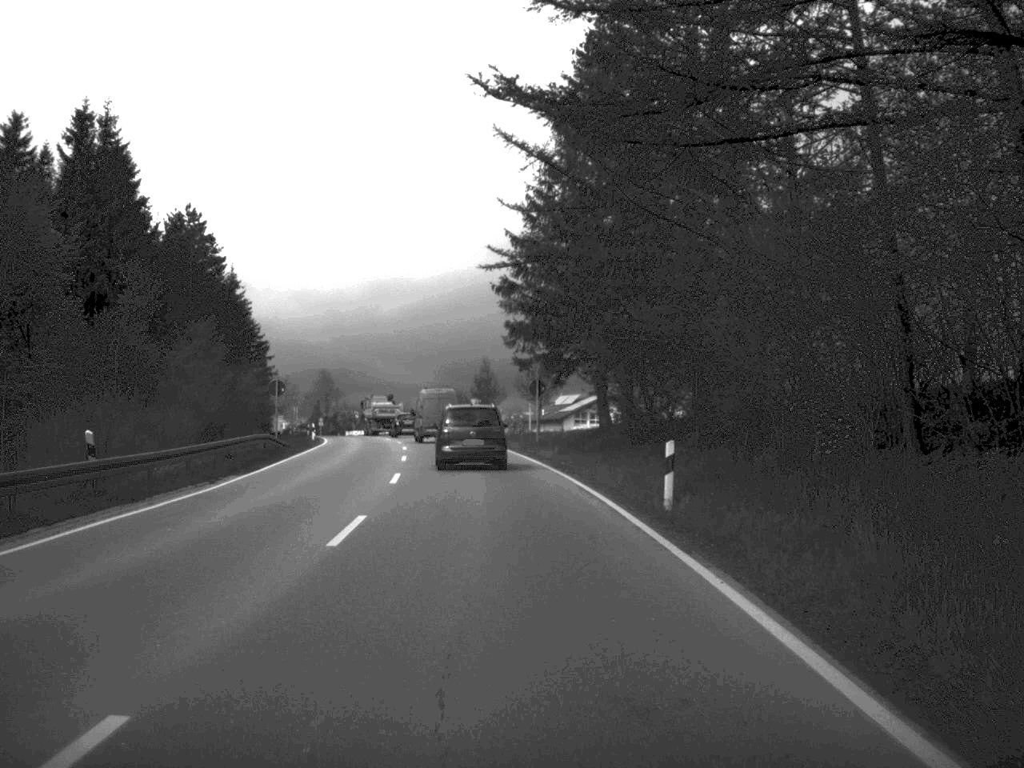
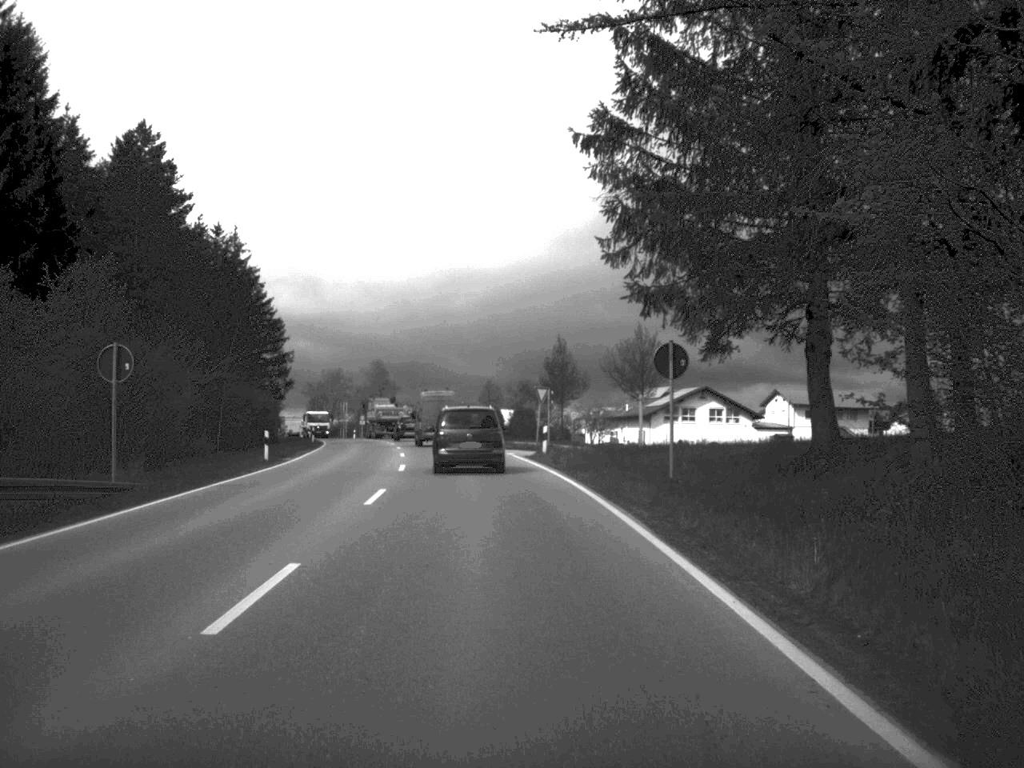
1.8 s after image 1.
(-0.9, +29.2) m; -3°
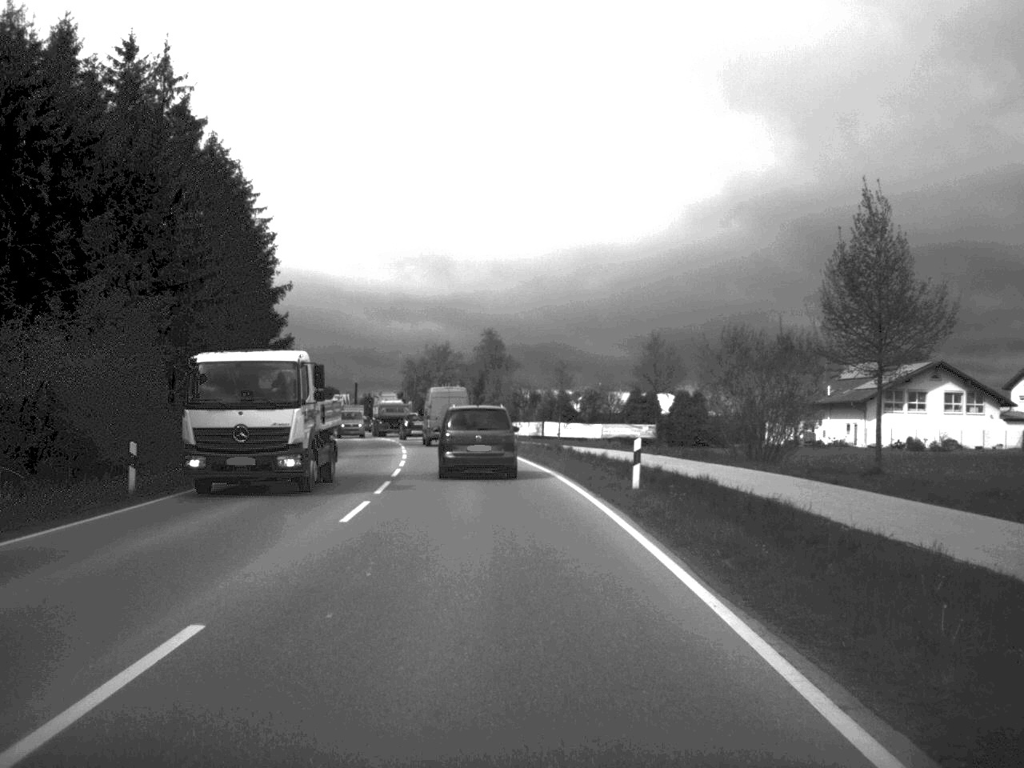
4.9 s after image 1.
(-2.7, +51.1) m; -6°
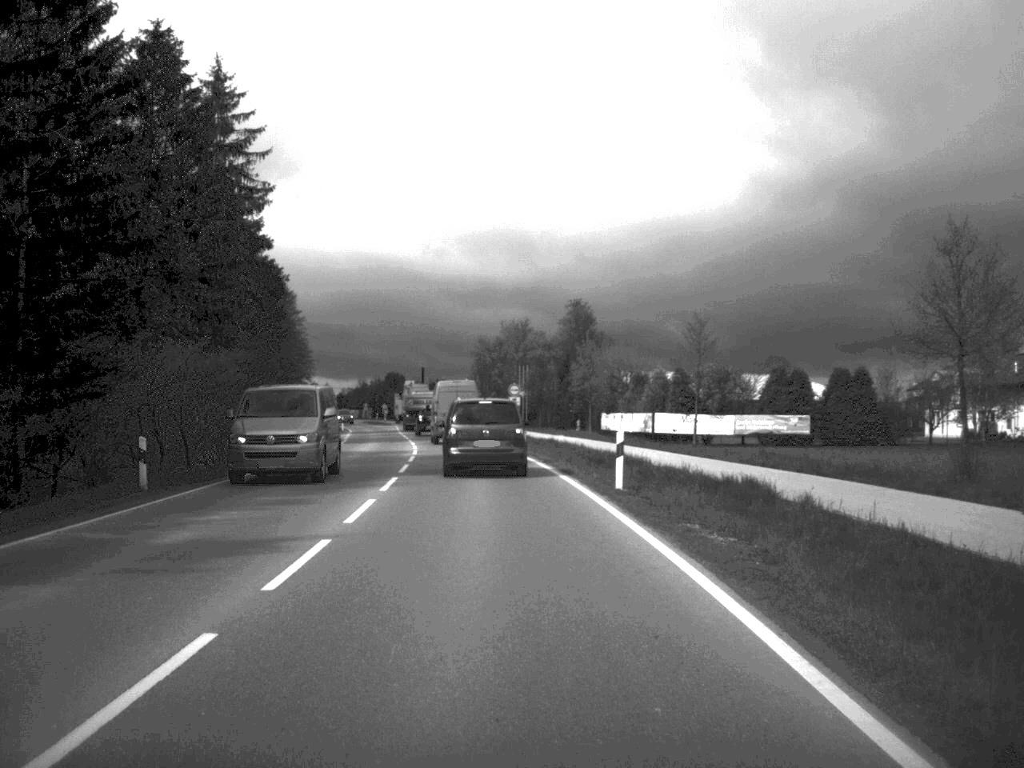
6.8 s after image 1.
(-1.0, +30.5) m; -4°
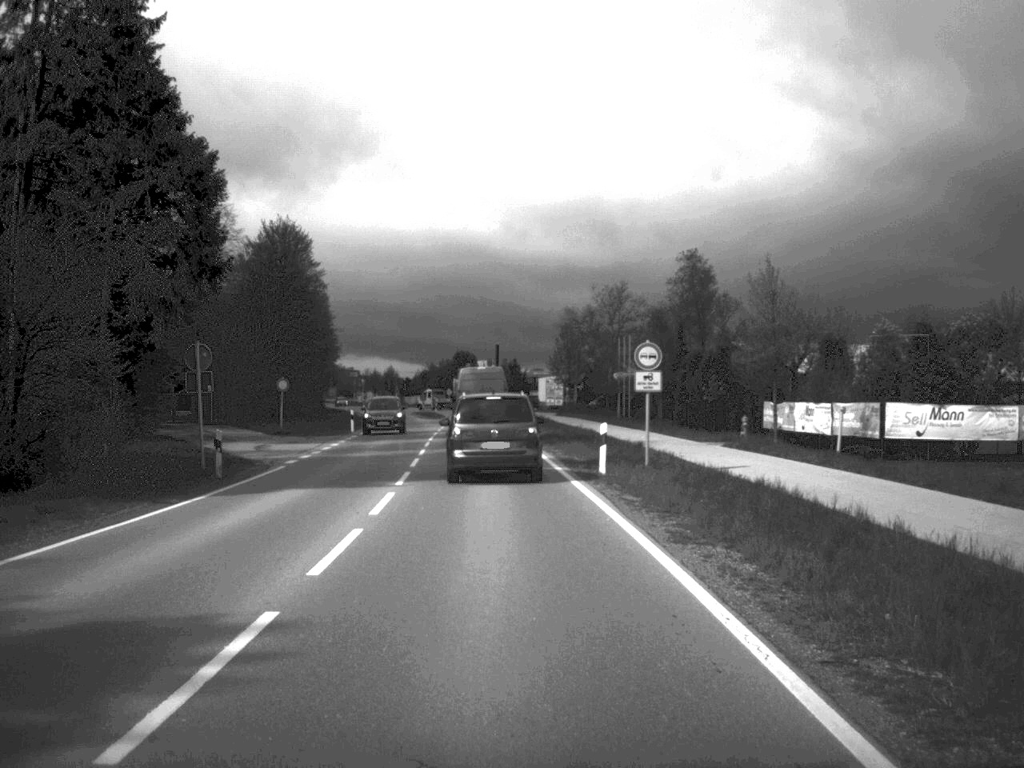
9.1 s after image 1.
(-1.3, +34.8) m; -4°
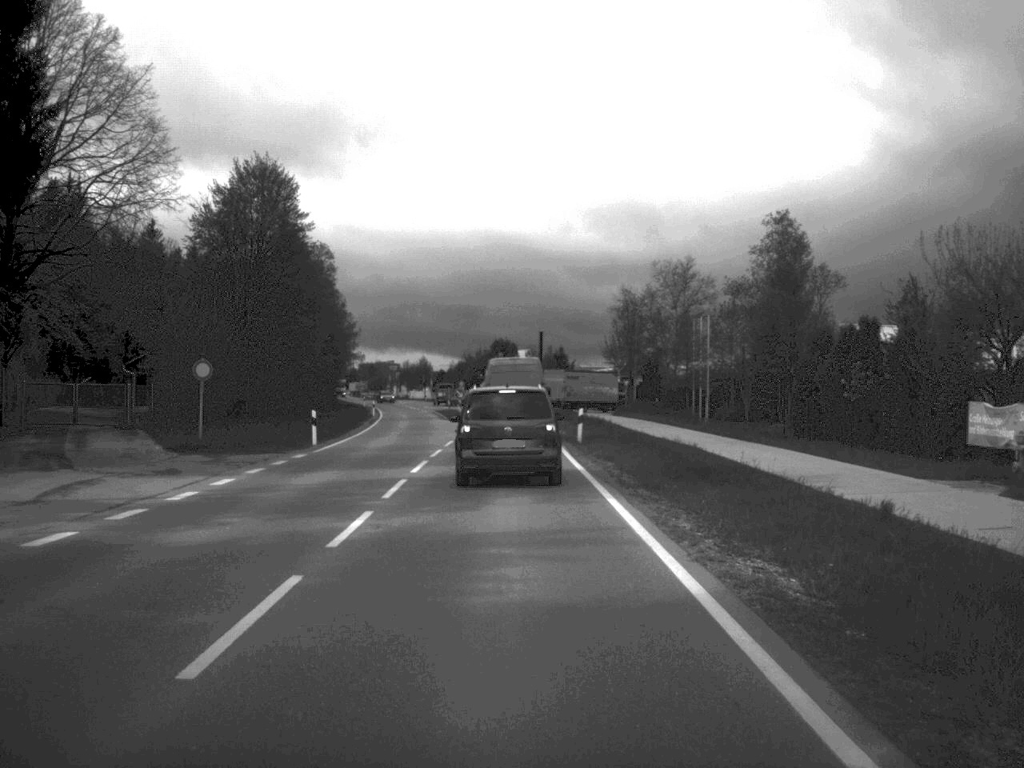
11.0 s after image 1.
(-0.4, +22.0) m; -2°
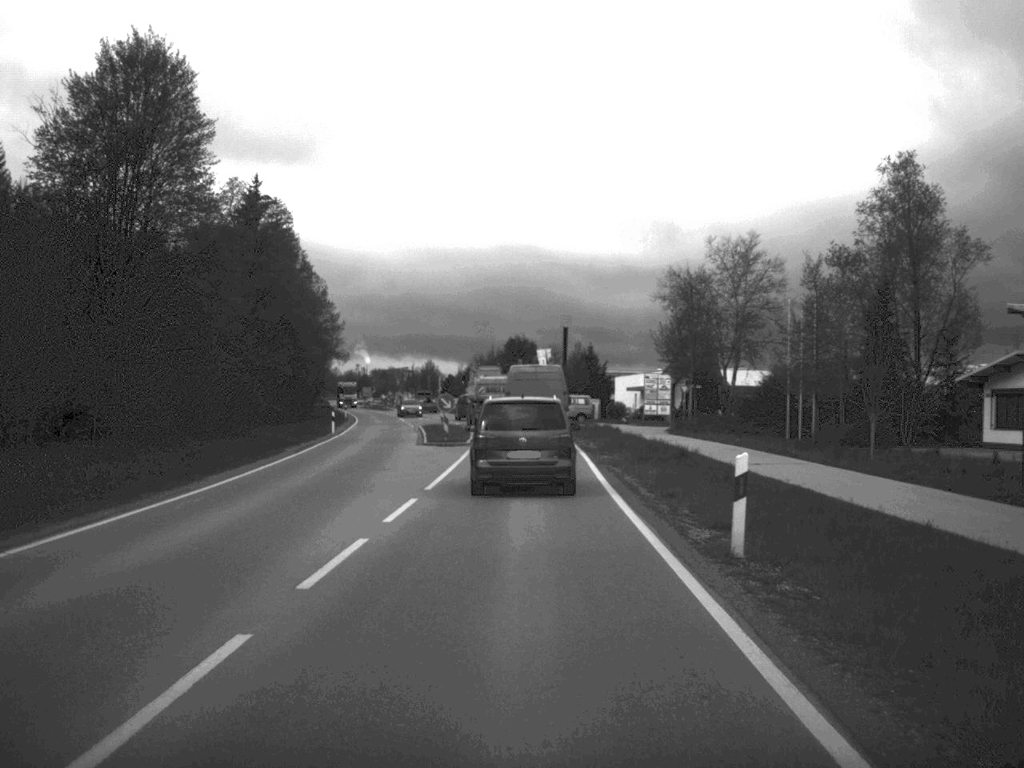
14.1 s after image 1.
(-0.3, +25.9) m; -1°
